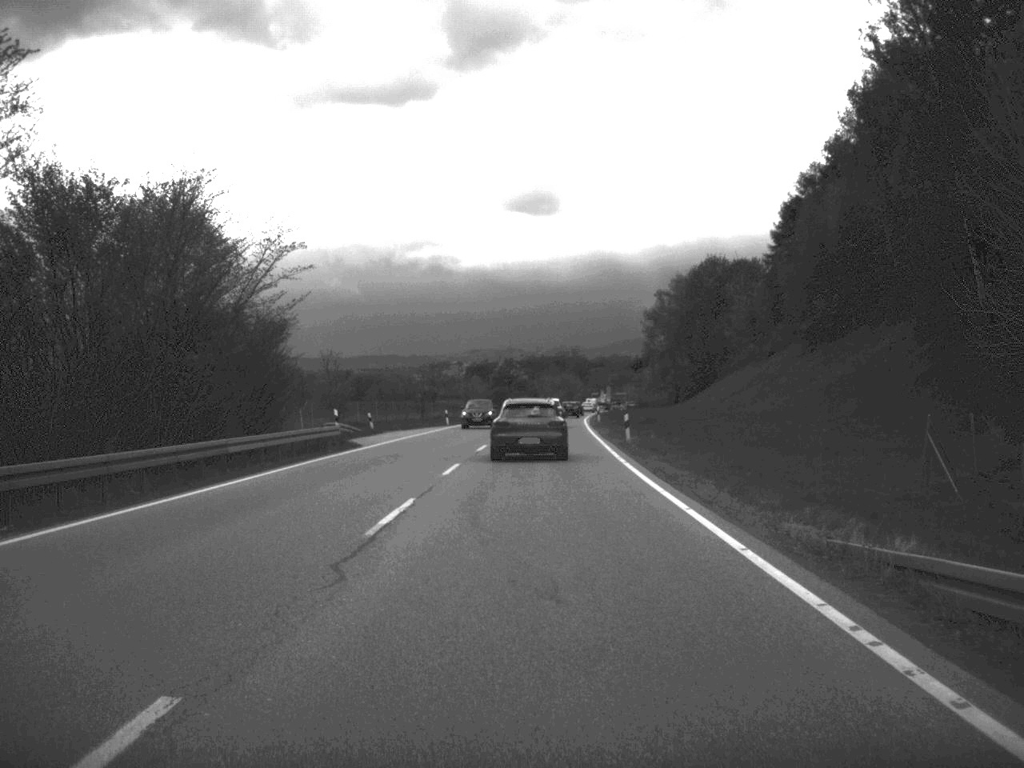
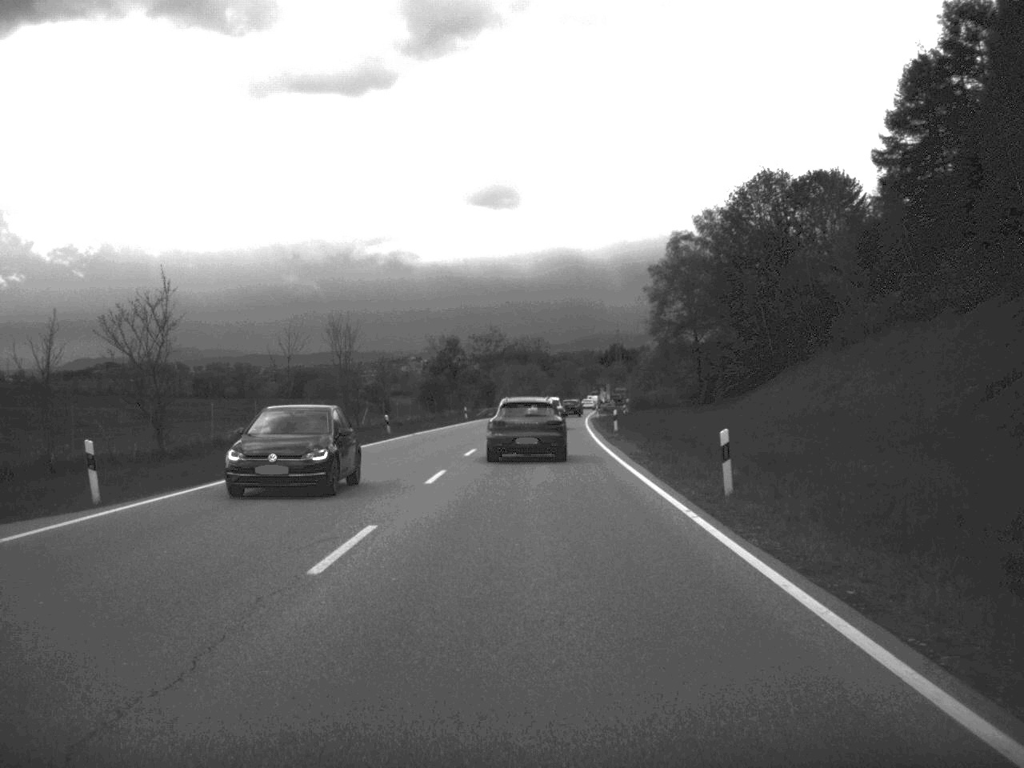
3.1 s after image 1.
(+0.9, +61.9) m; +1°
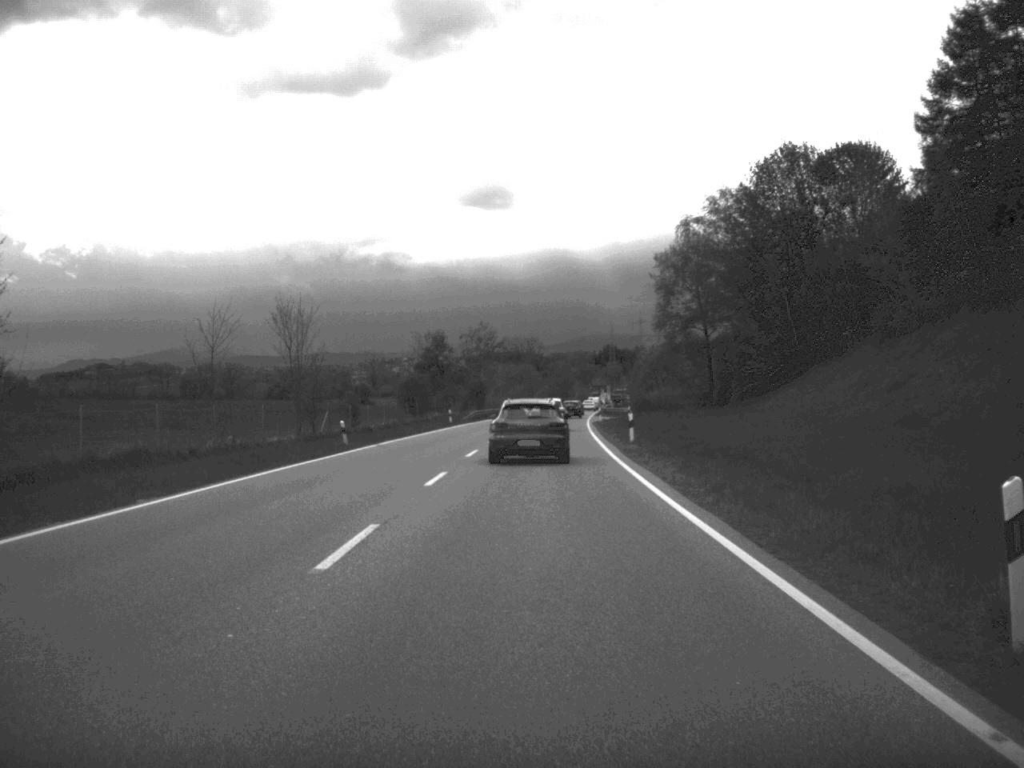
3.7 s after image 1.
(0.0, +11.5) m; 0°
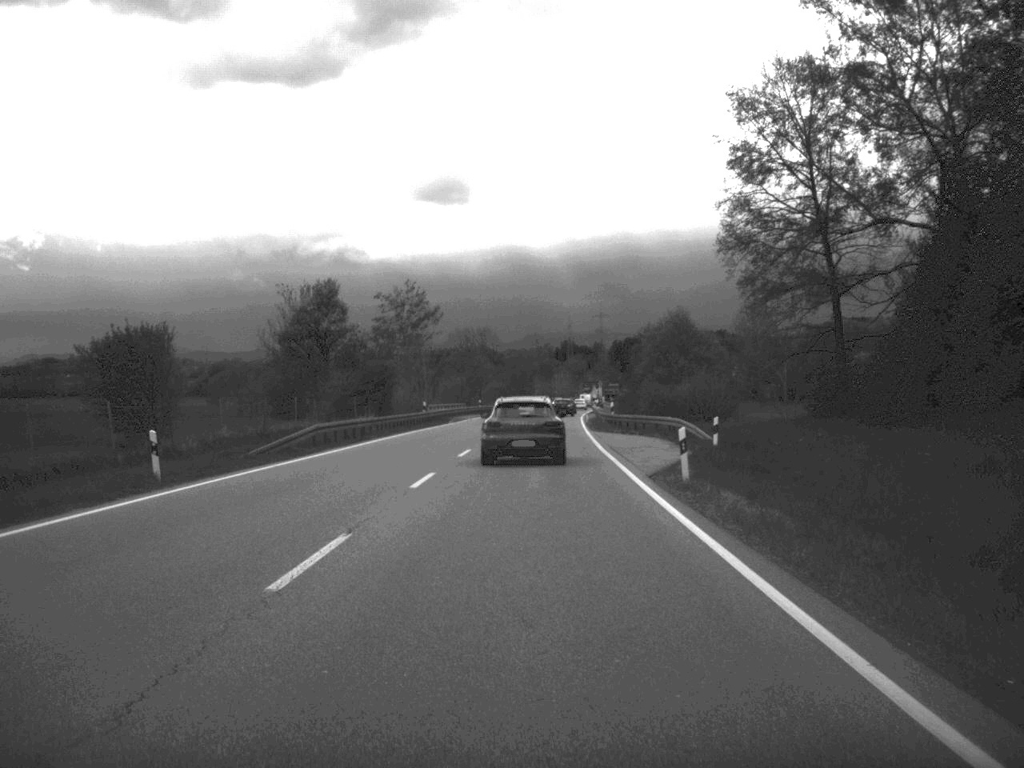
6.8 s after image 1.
(+1.0, +59.9) m; +2°
